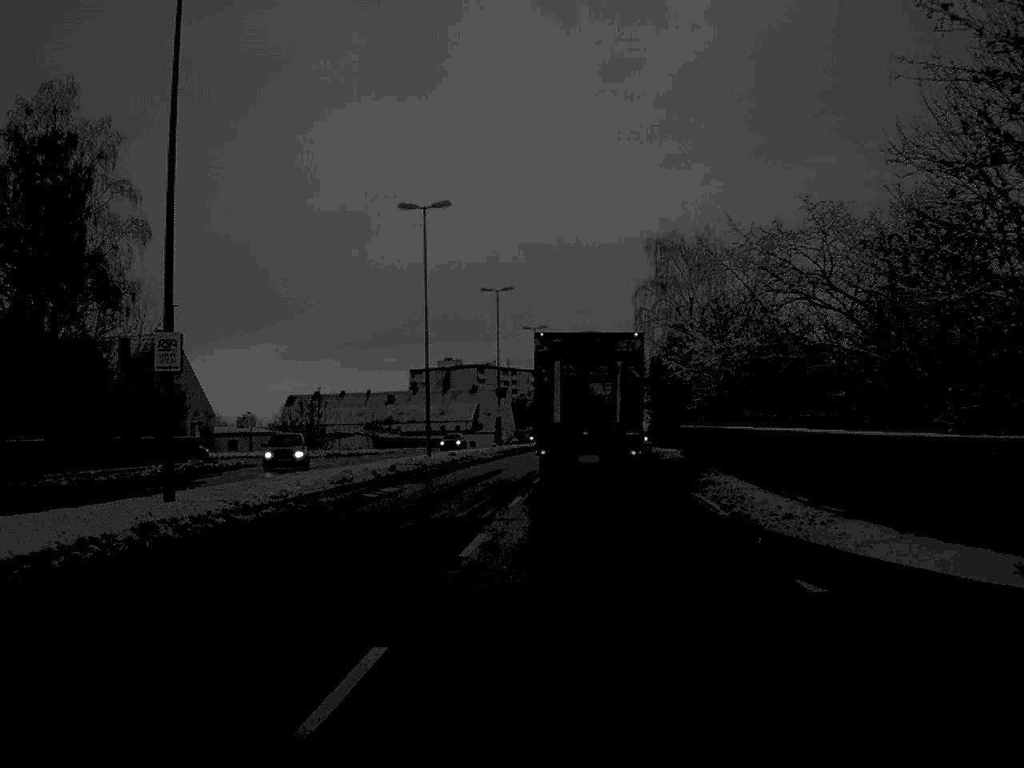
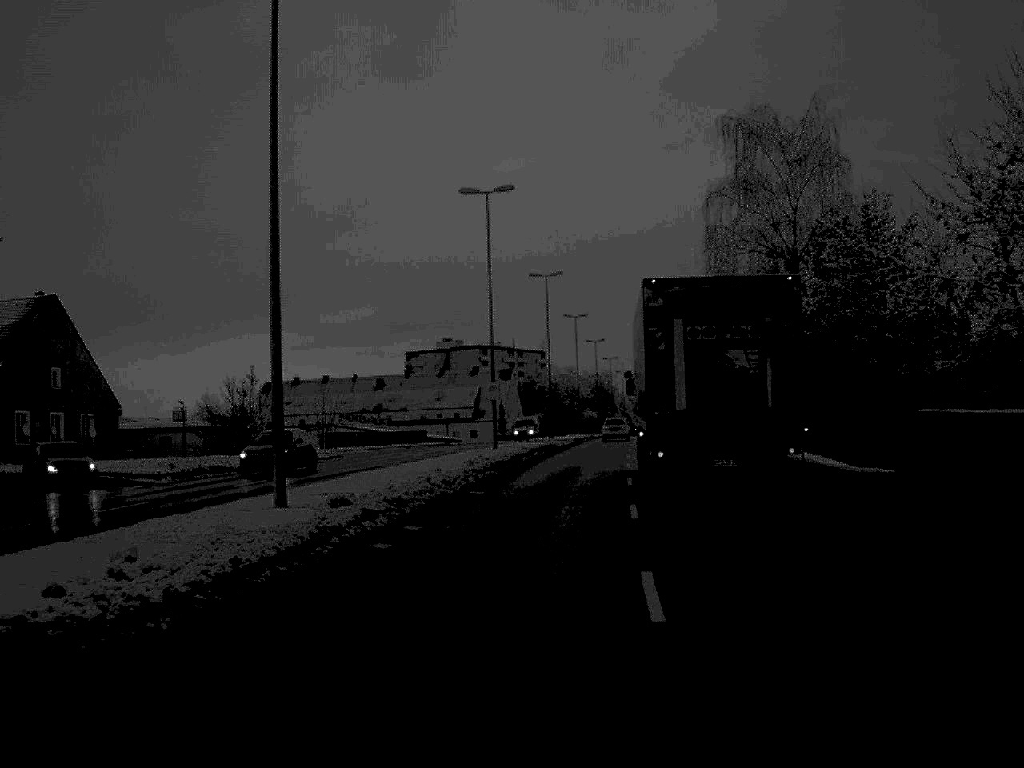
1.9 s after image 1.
(-0.2, +32.1) m; 0°
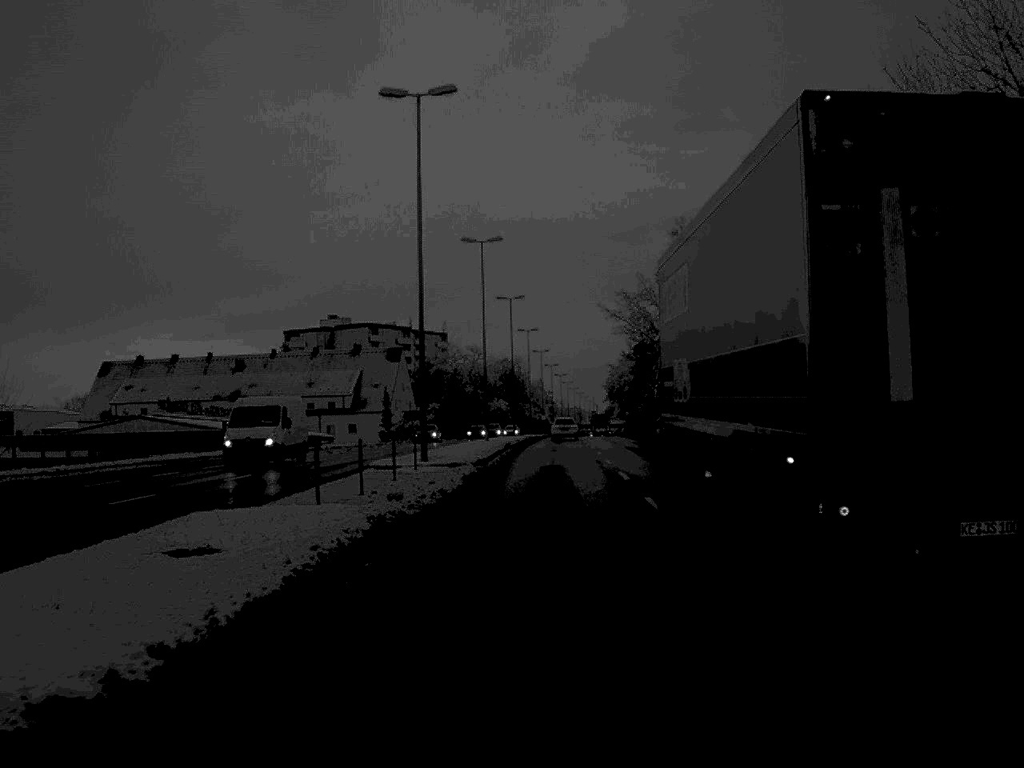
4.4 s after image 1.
(+1.6, +43.8) m; +4°
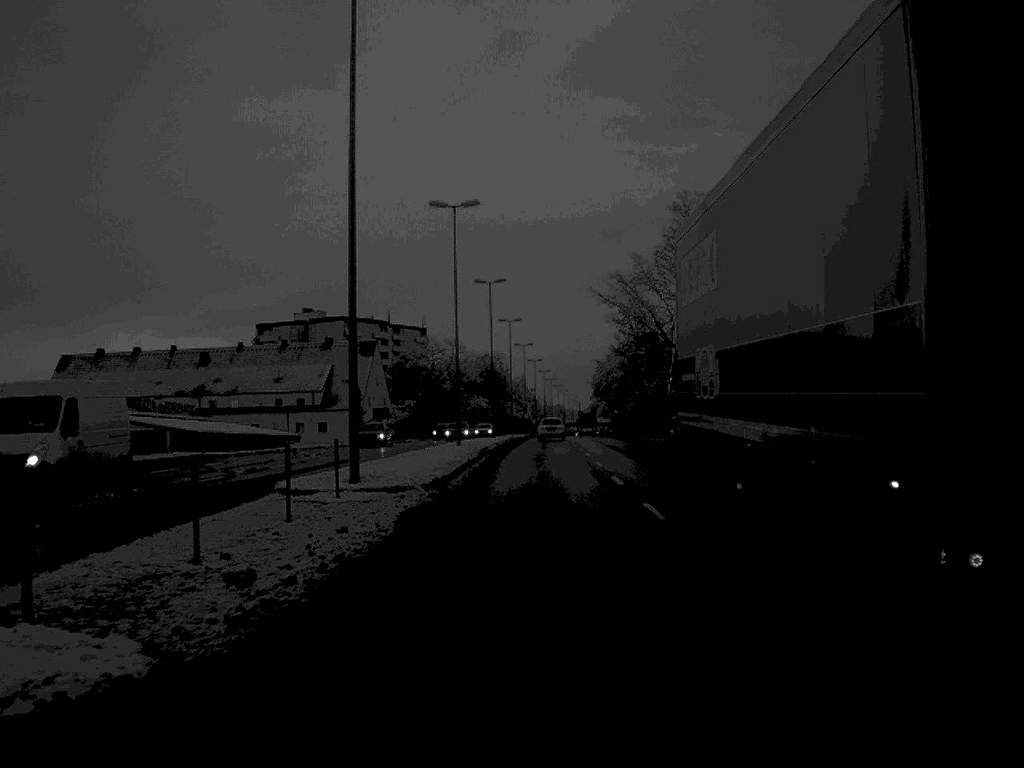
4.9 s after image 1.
(+0.1, +10.6) m; +1°
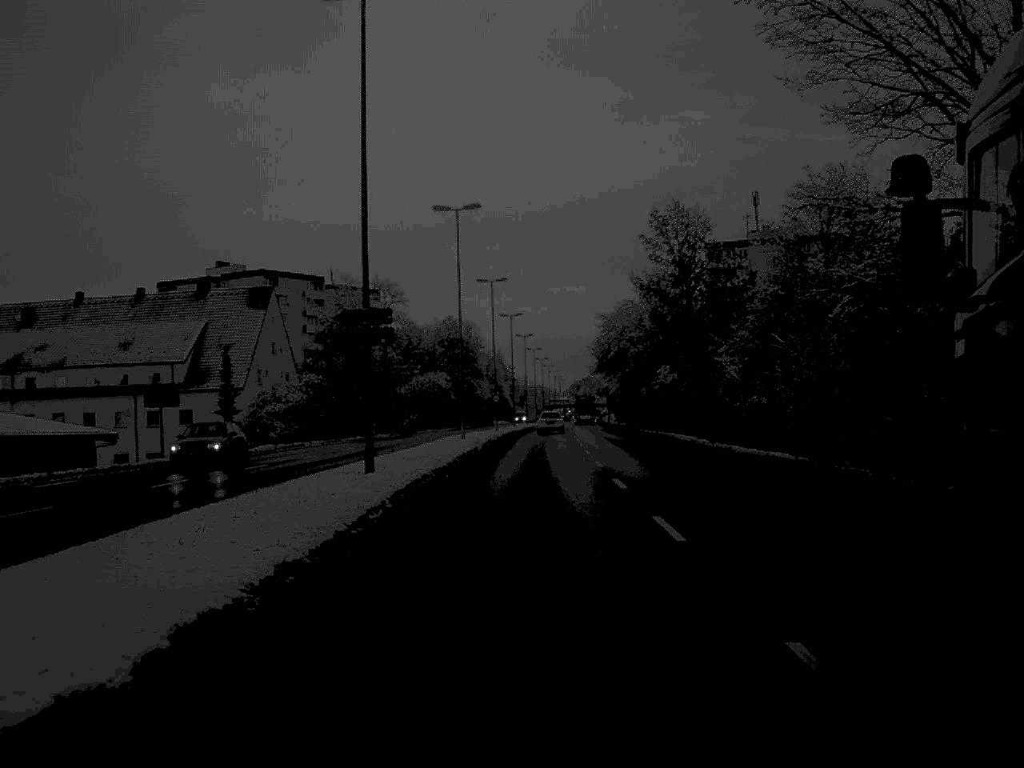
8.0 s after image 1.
(+0.6, +56.9) m; +1°
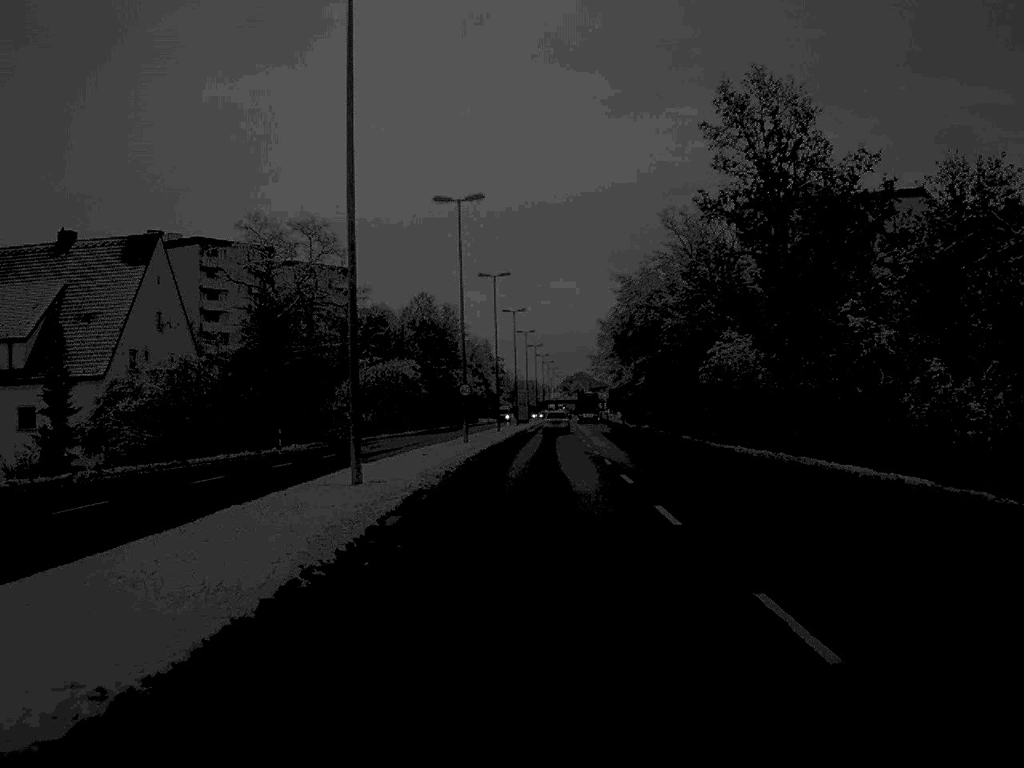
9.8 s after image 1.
(+0.1, +33.2) m; 0°
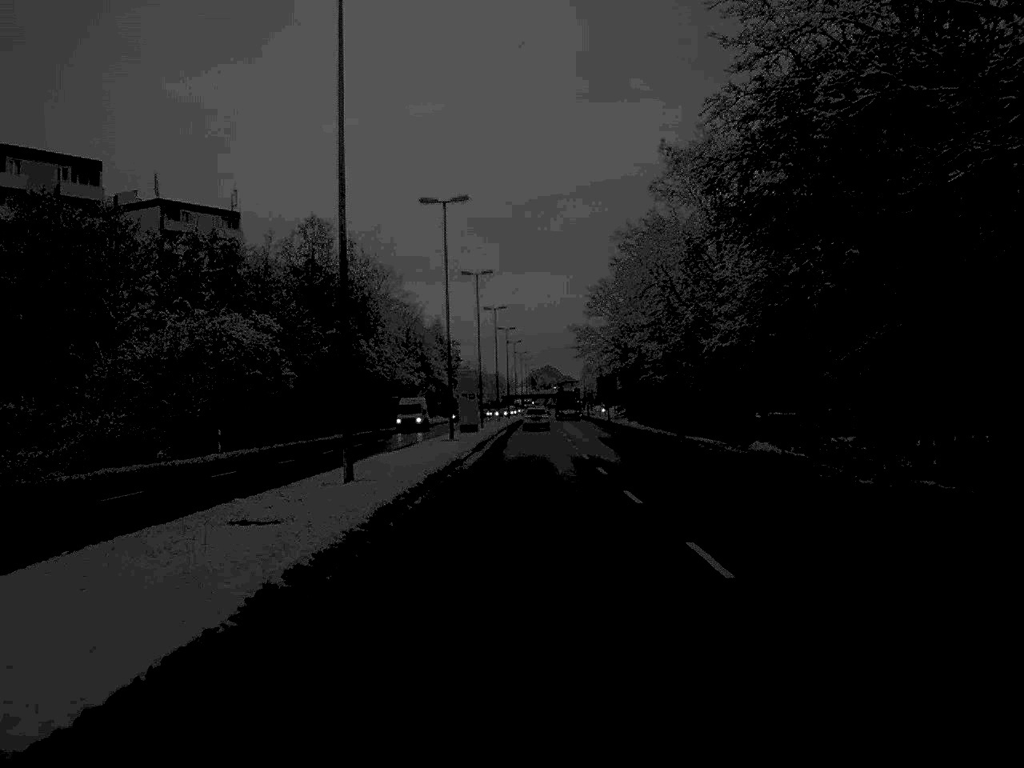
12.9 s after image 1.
(+0.9, +58.7) m; +2°
